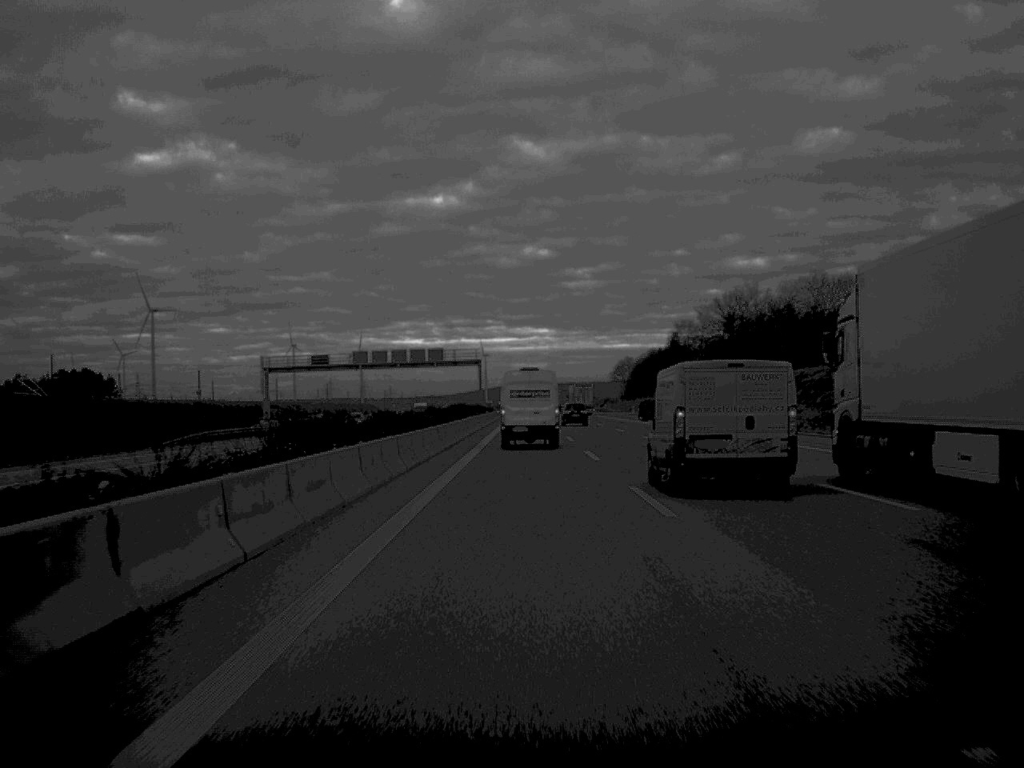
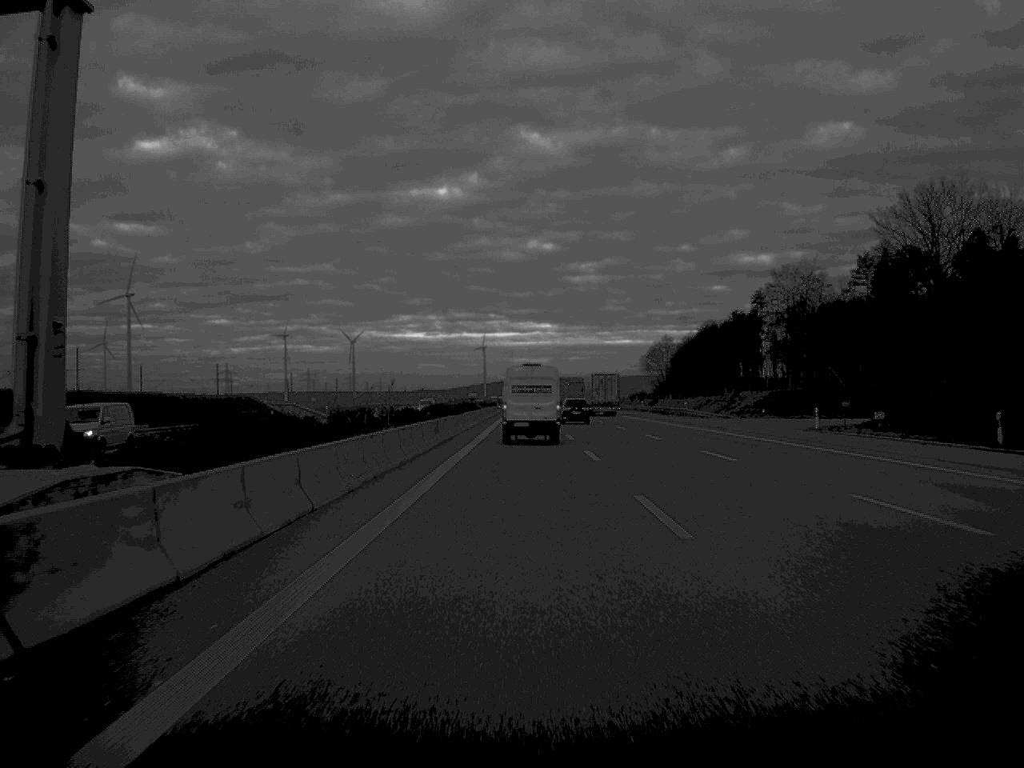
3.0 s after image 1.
(-0.1, +111.4) m; 0°
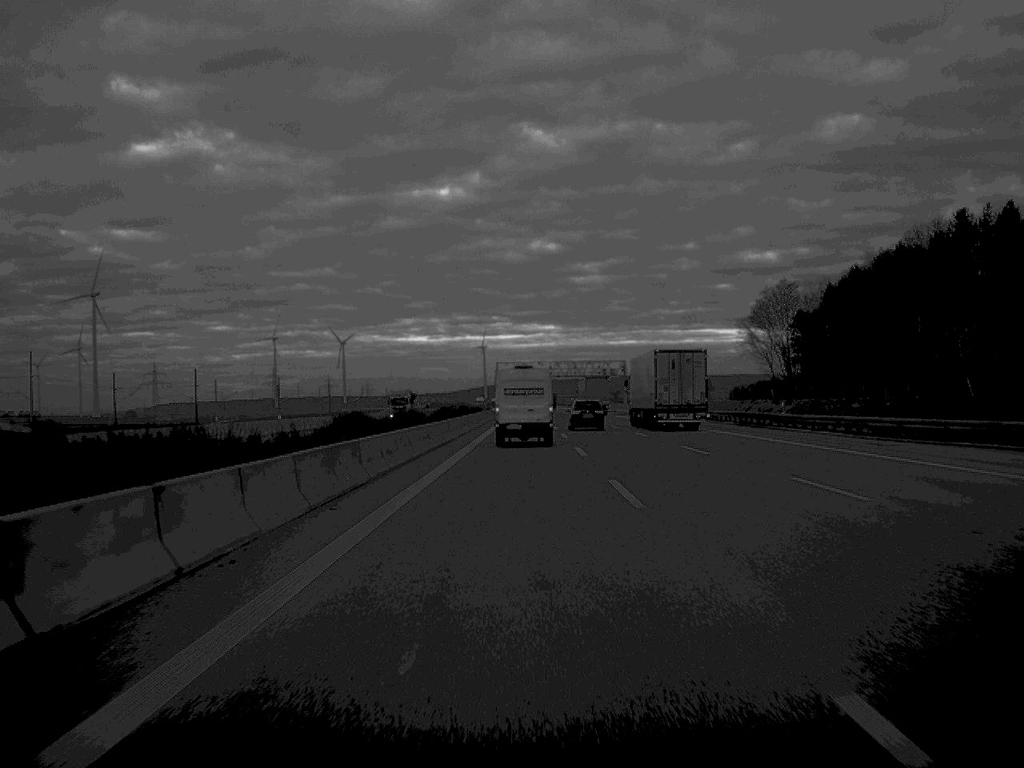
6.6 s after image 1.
(0.0, +139.5) m; 0°
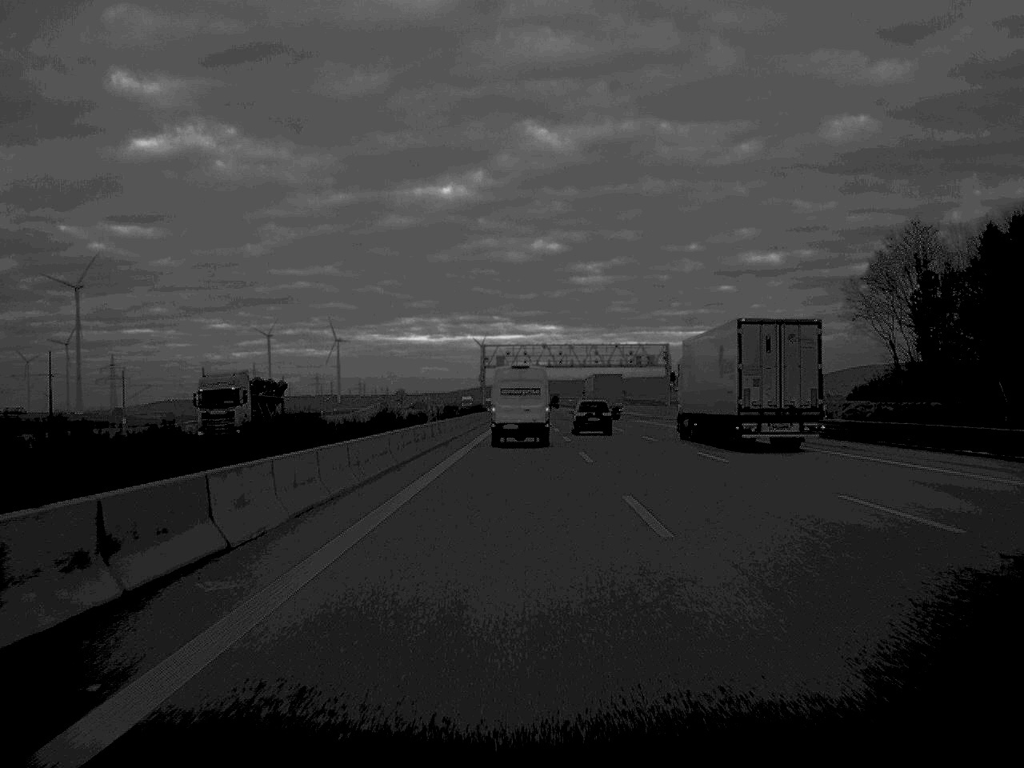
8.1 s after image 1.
(0.0, +57.5) m; 0°
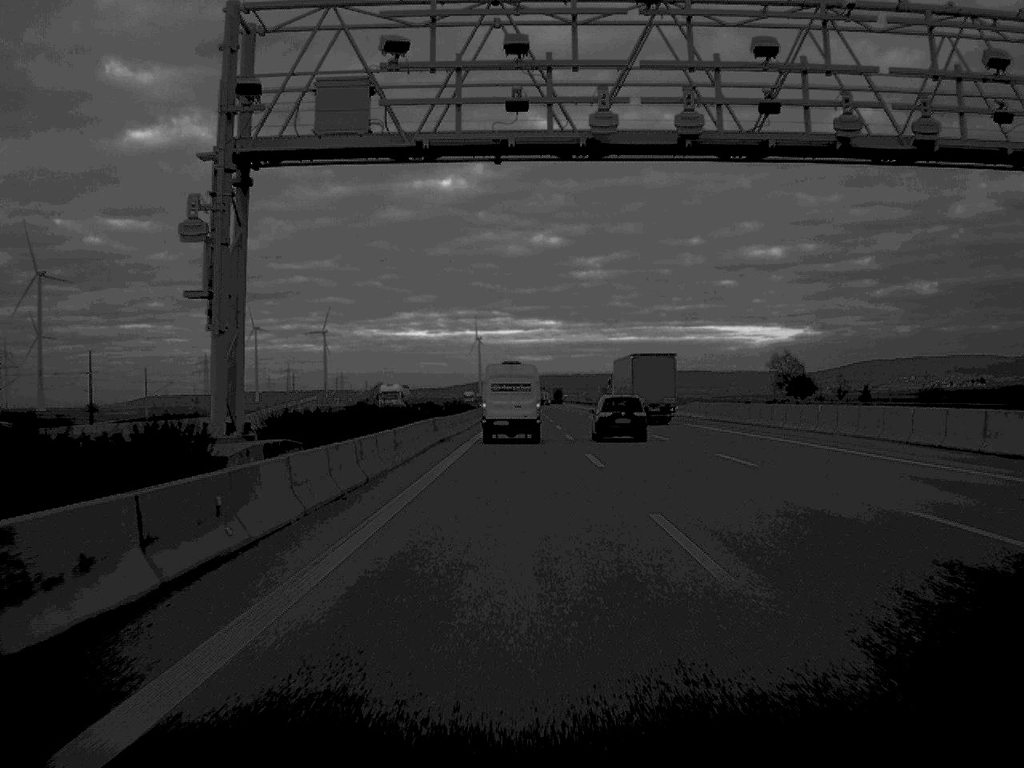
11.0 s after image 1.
(0.0, +110.5) m; 0°
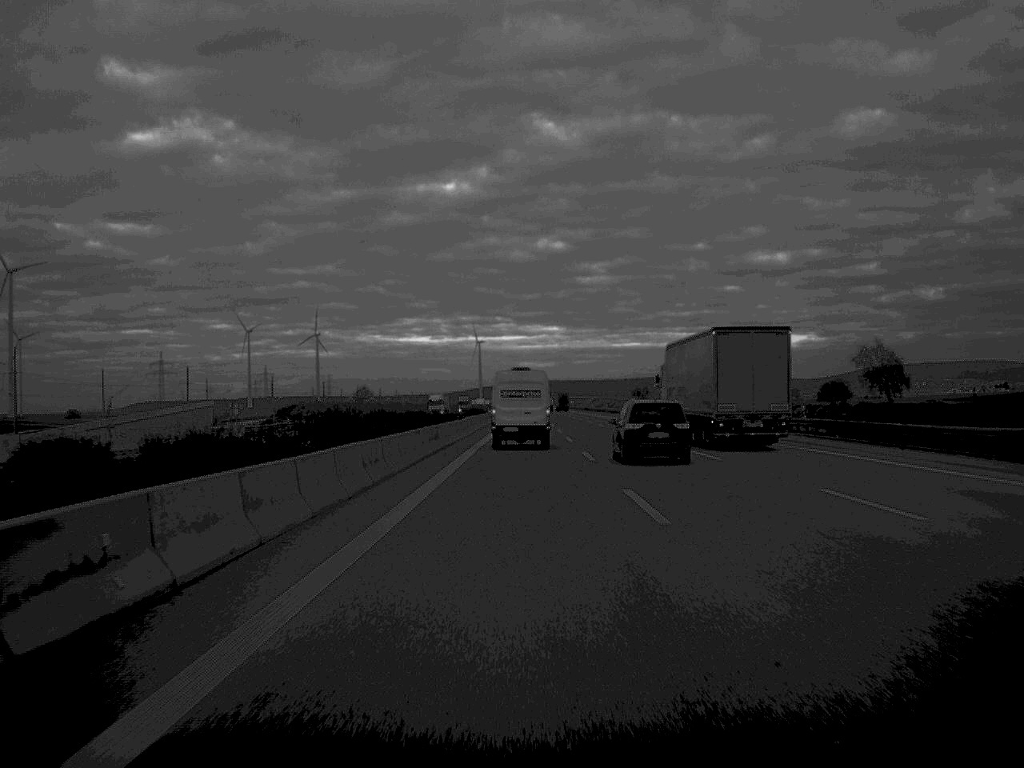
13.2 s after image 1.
(-0.1, +83.9) m; 0°
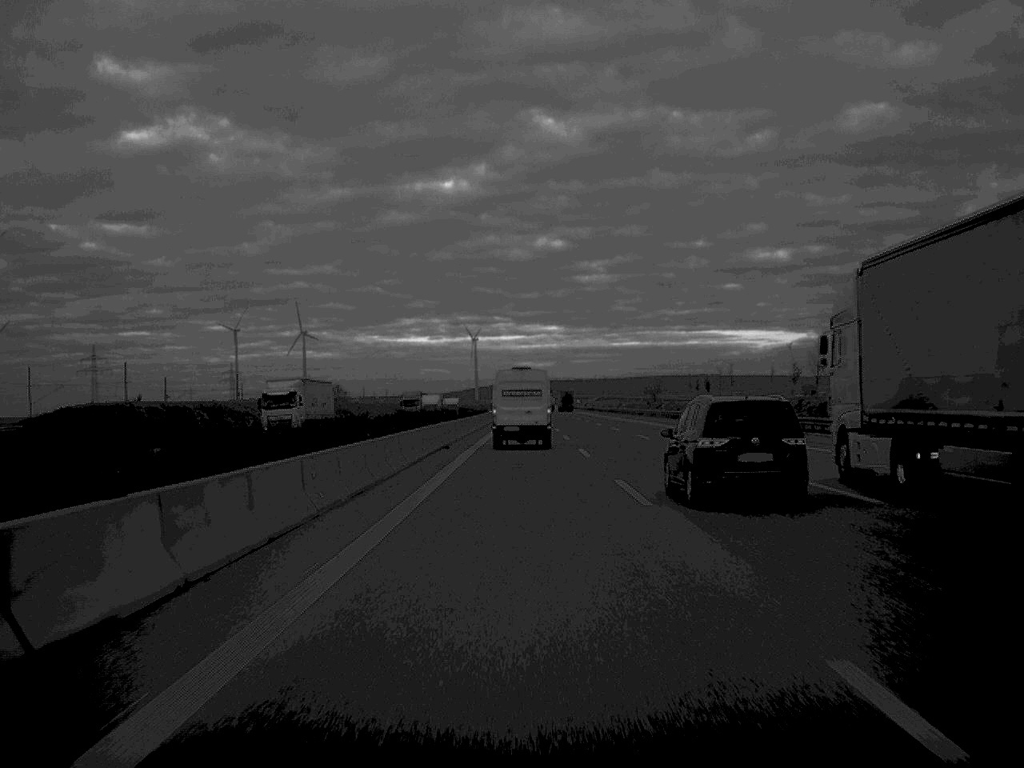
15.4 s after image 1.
(0.0, +87.9) m; 0°
